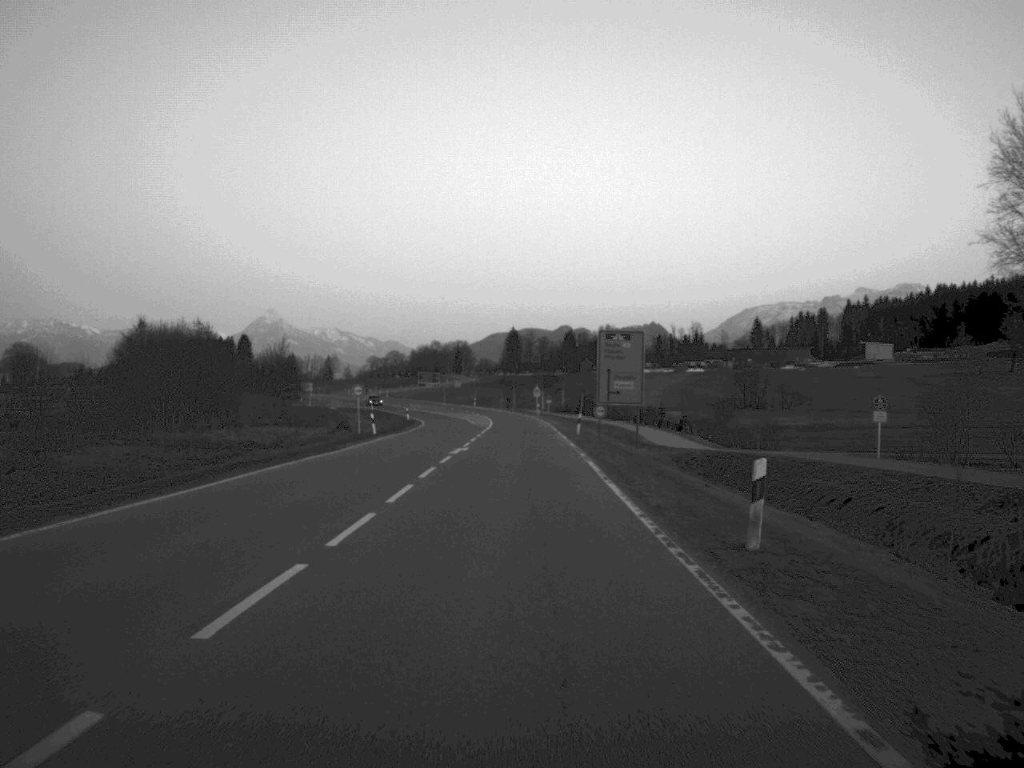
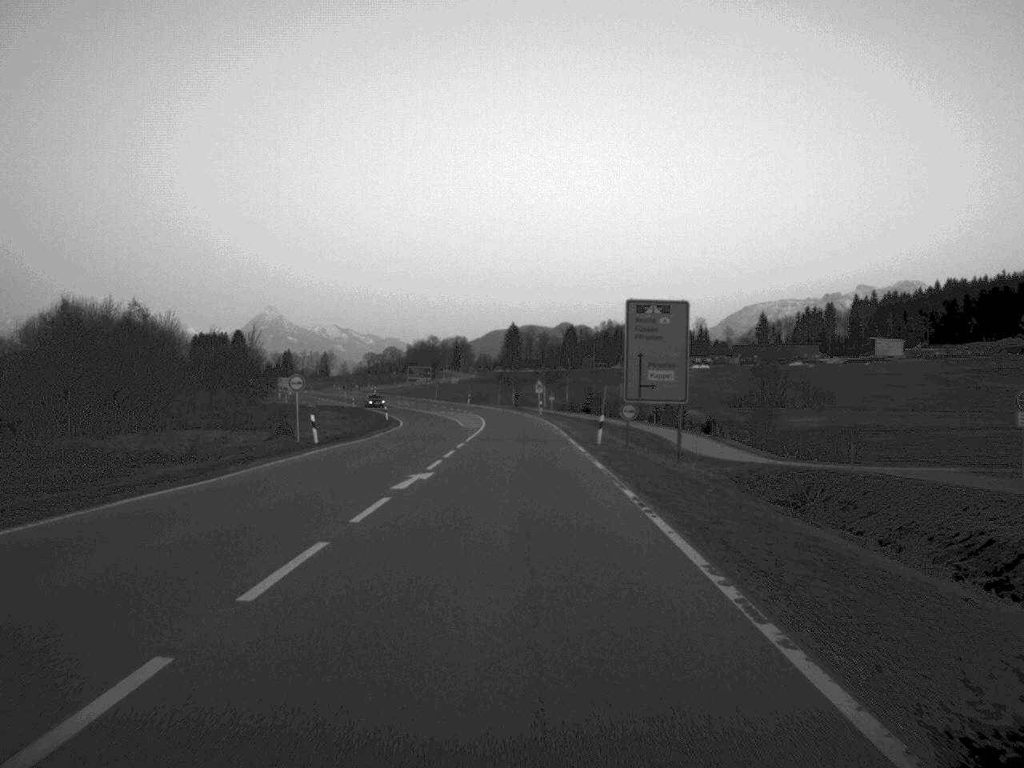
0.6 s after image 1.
(0.0, +16.4) m; 0°
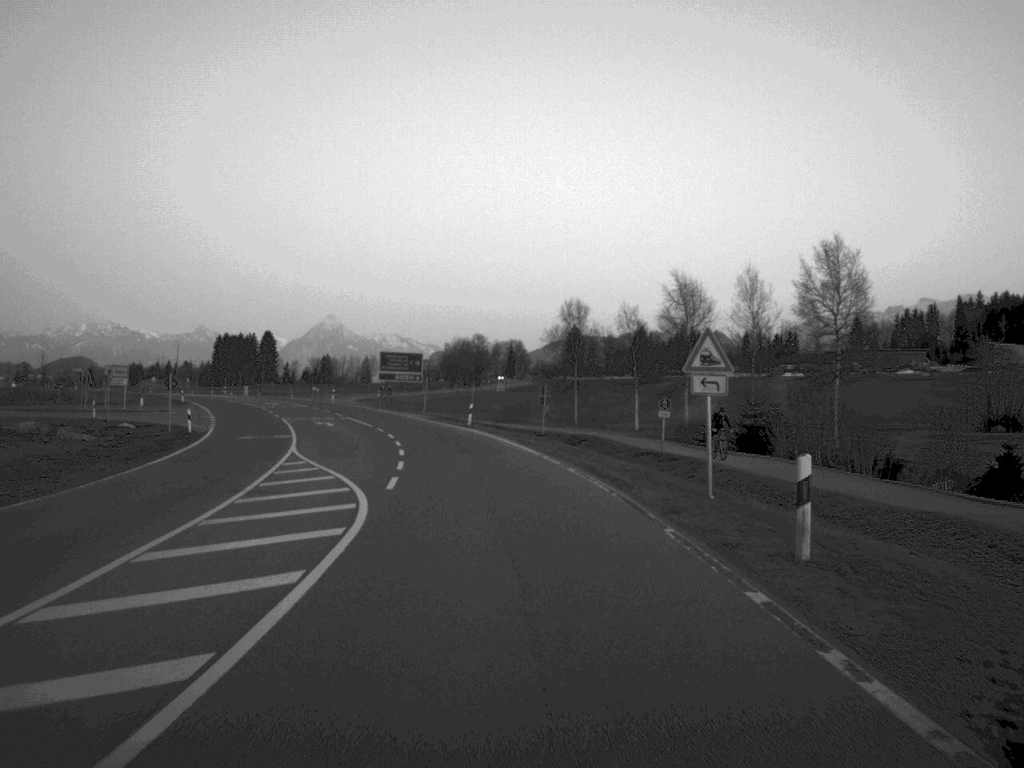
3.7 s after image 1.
(-0.8, +80.0) m; -3°
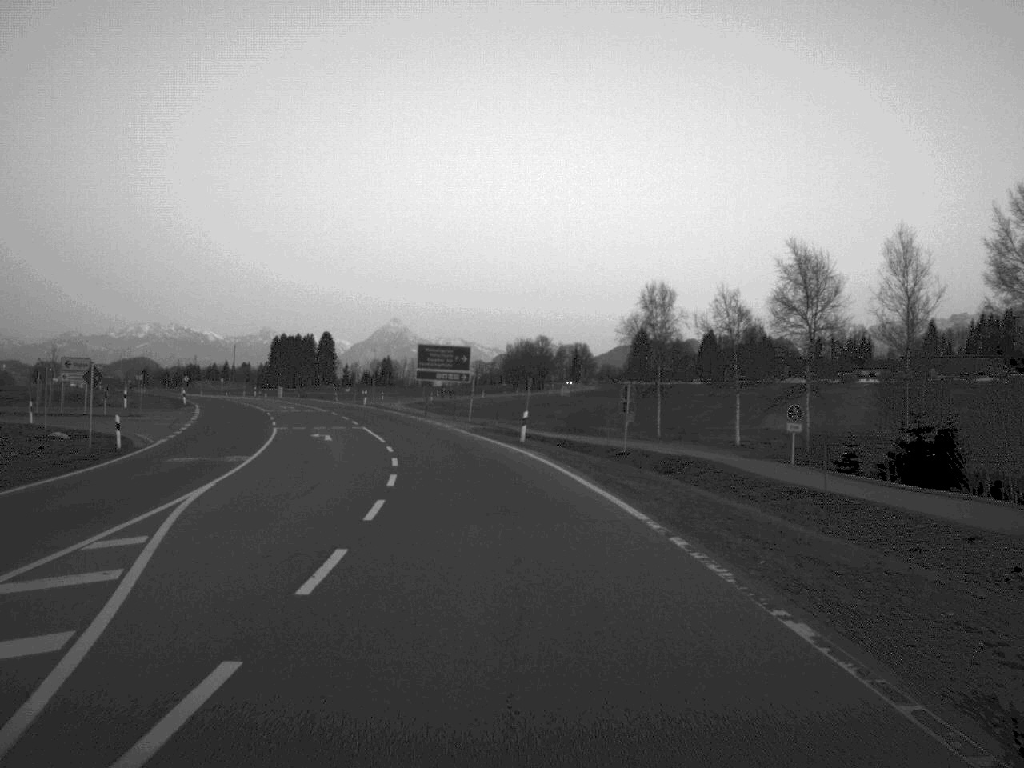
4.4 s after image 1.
(-0.4, +17.6) m; -3°
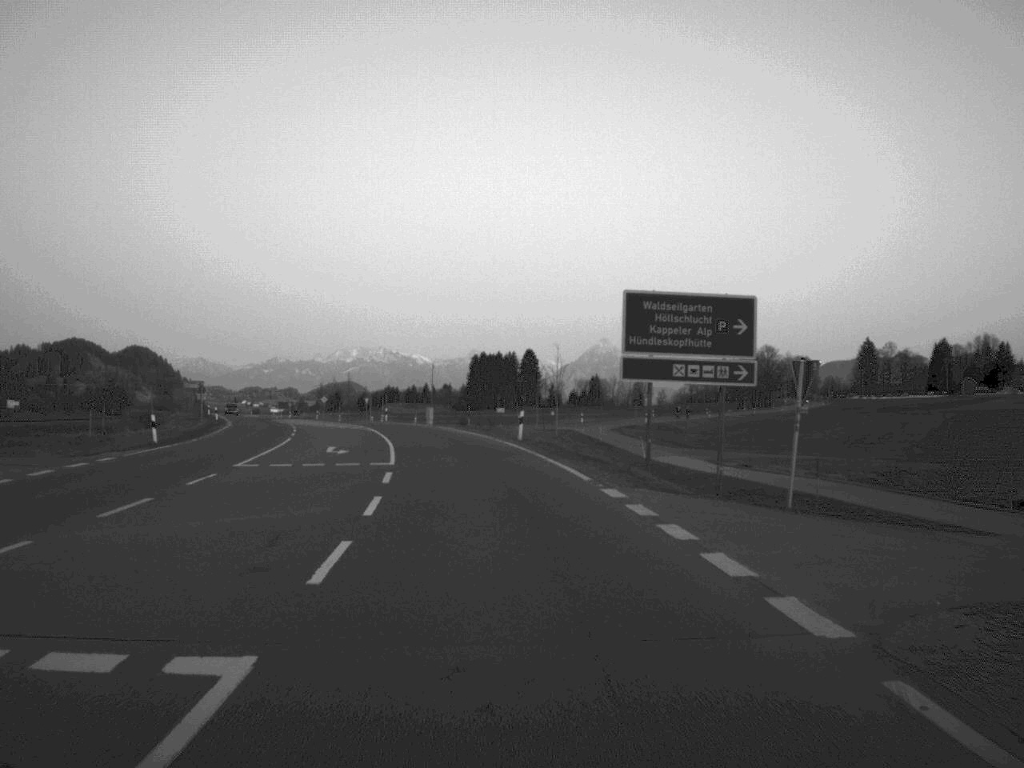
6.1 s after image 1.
(-3.7, +44.9) m; -9°
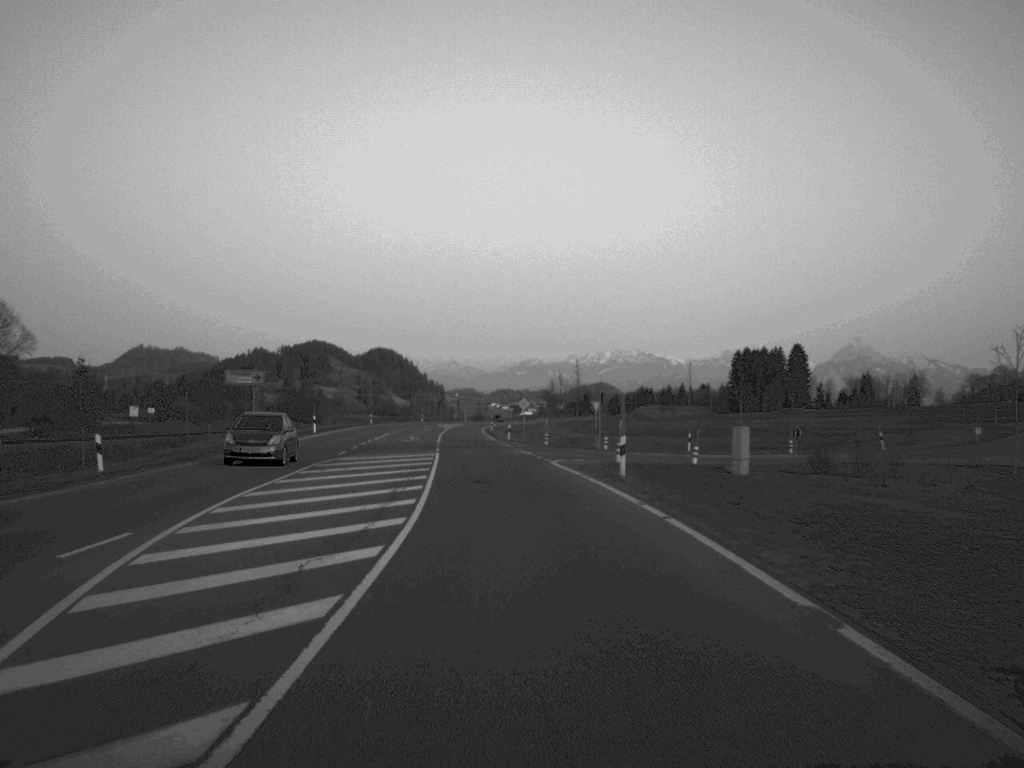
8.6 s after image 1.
(-6.3, +63.0) m; -11°
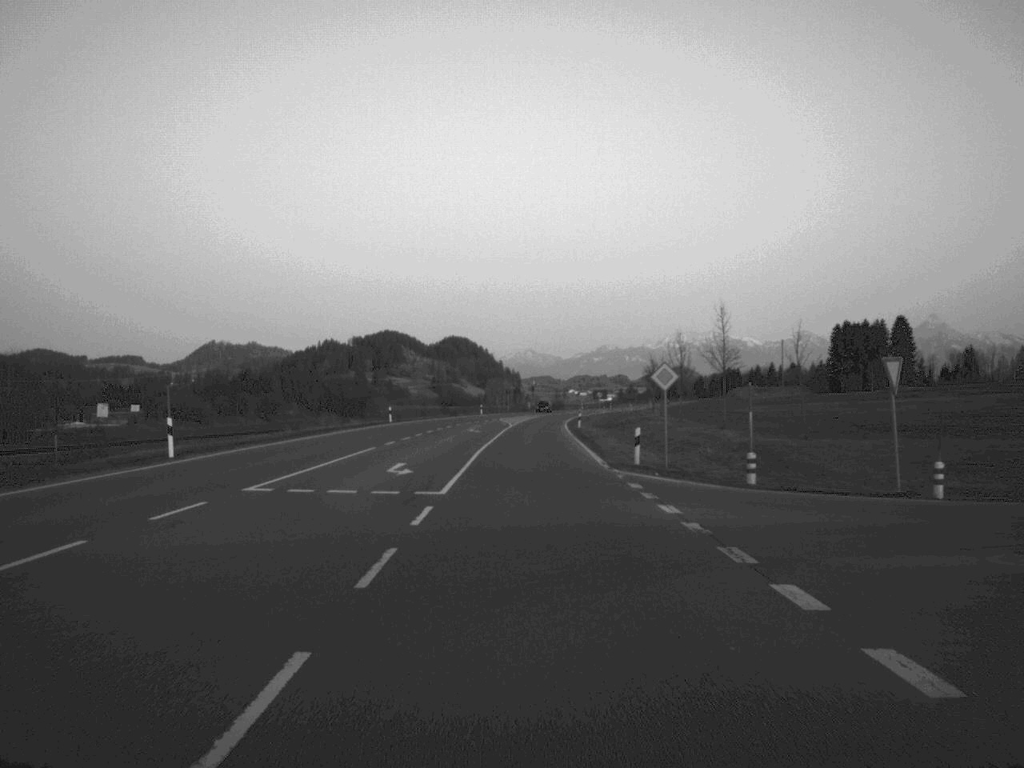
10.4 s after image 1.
(-1.8, +46.9) m; -3°
